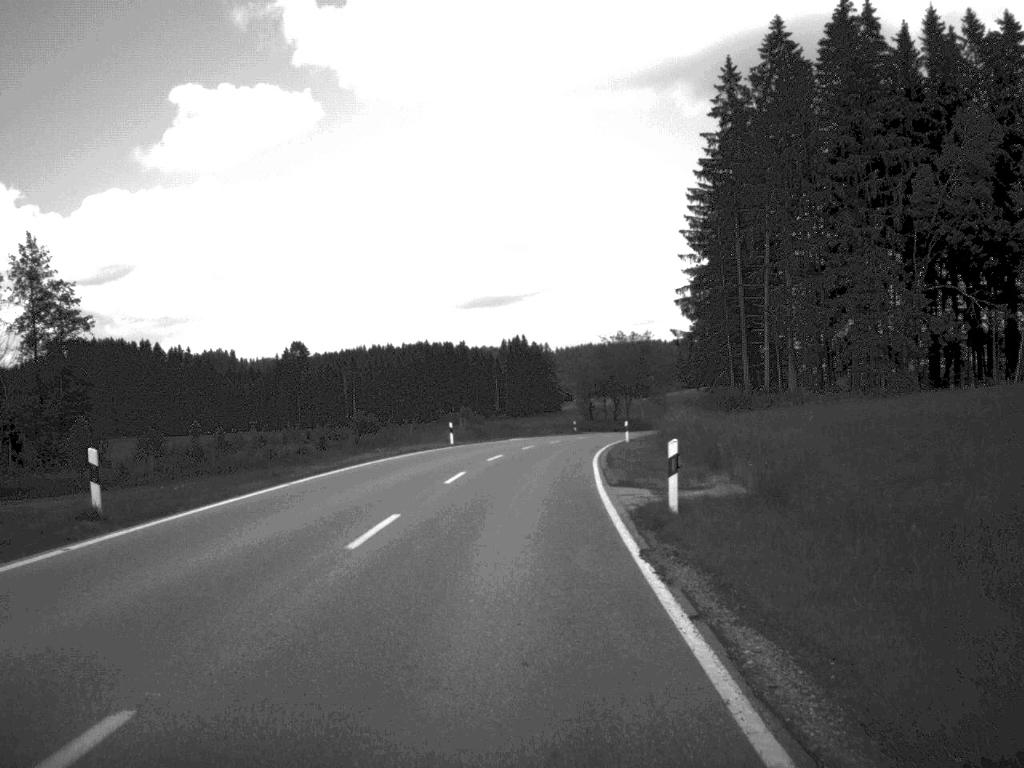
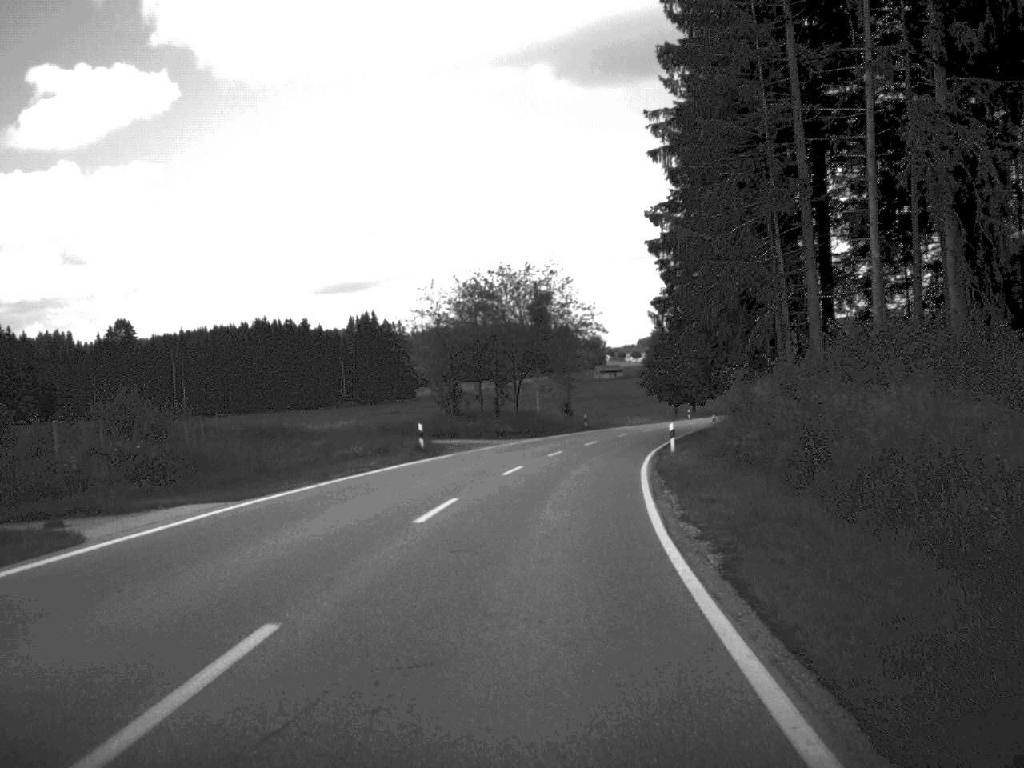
(+2.2, +55.5) m; +6°
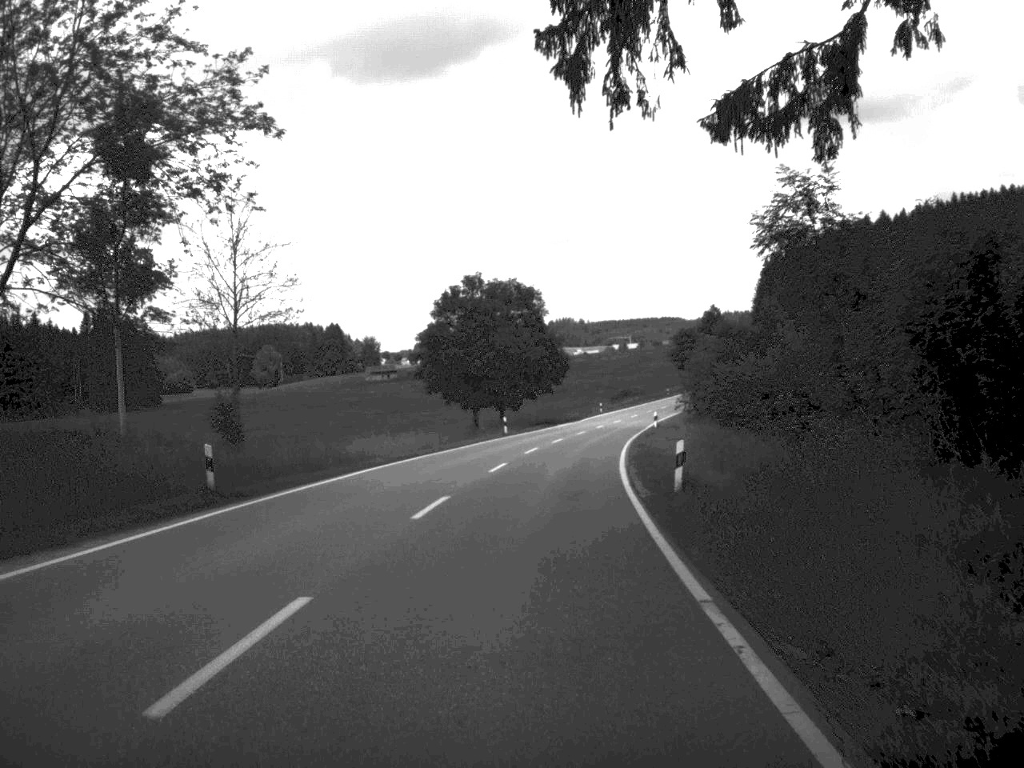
(+5.0, +56.9) m; +10°
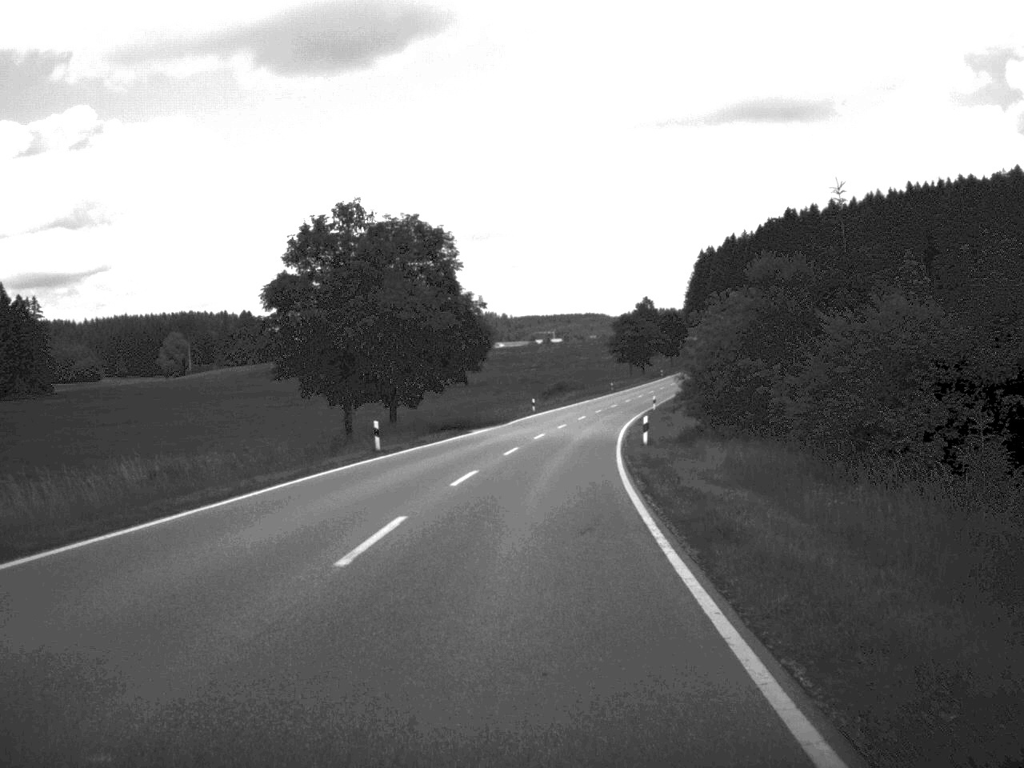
(+0.9, +29.0) m; +3°
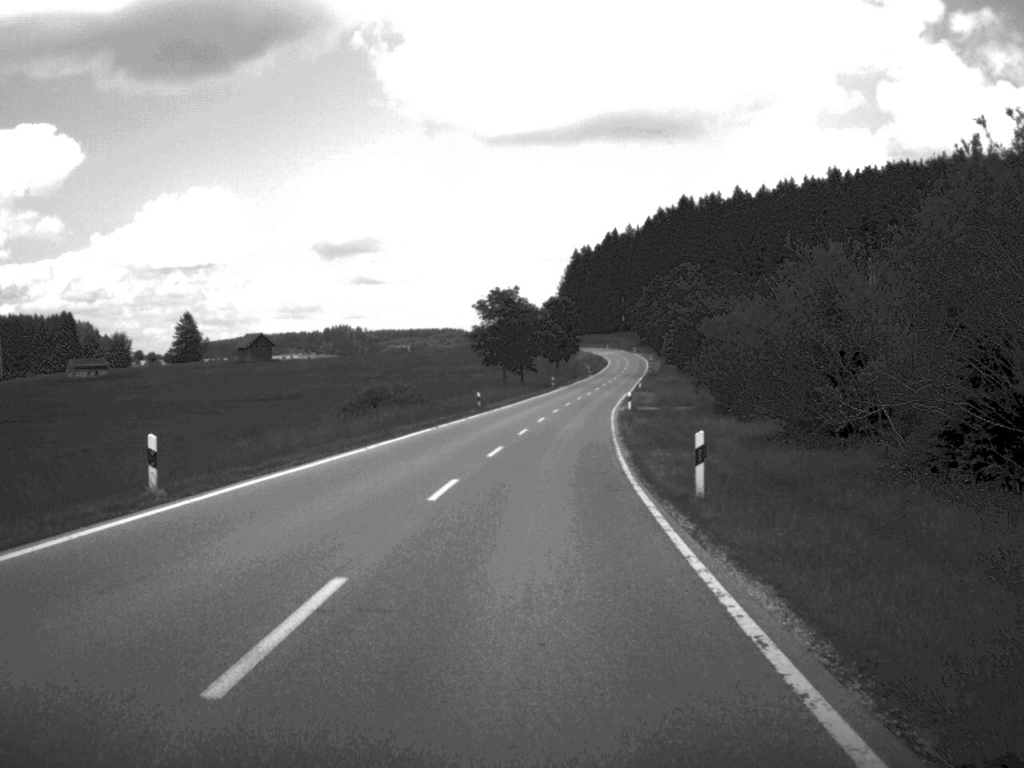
(+3.5, +63.5) m; +6°
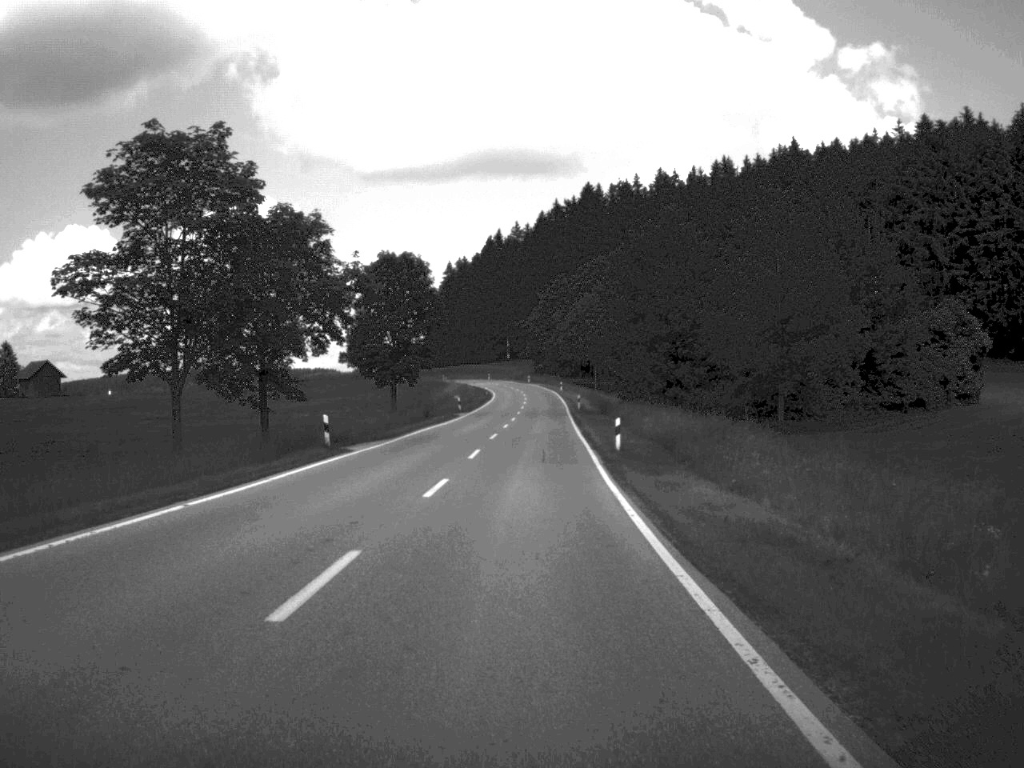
(+4.2, +79.5) m; +5°
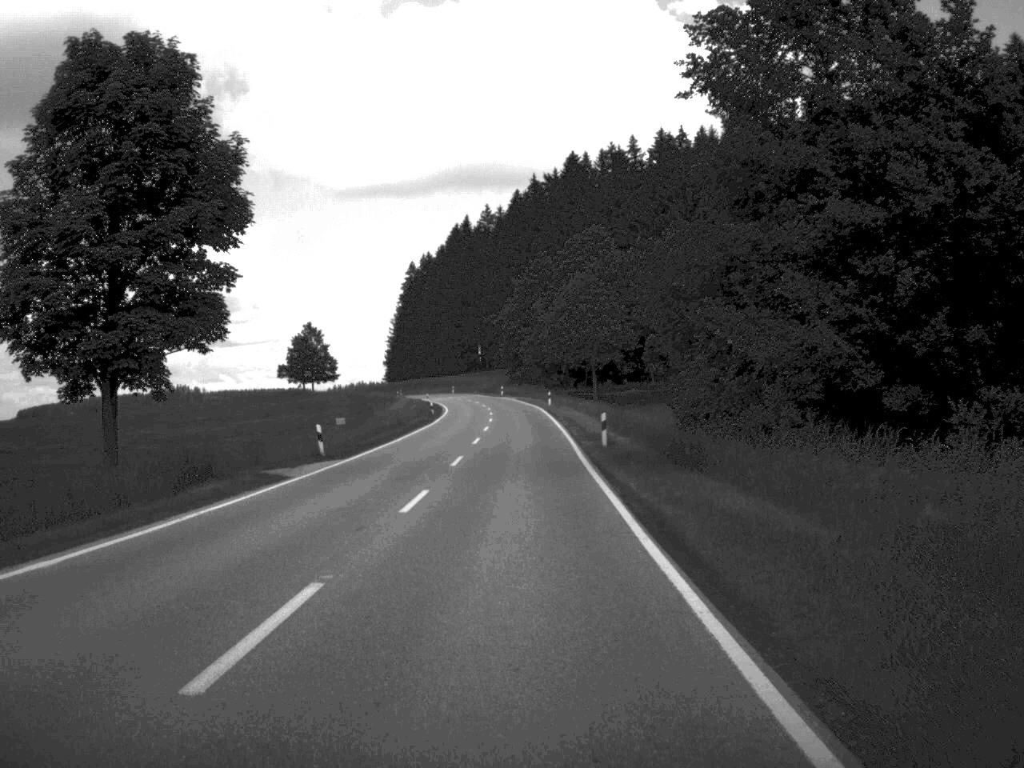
(+0.7, +48.4) m; +1°
